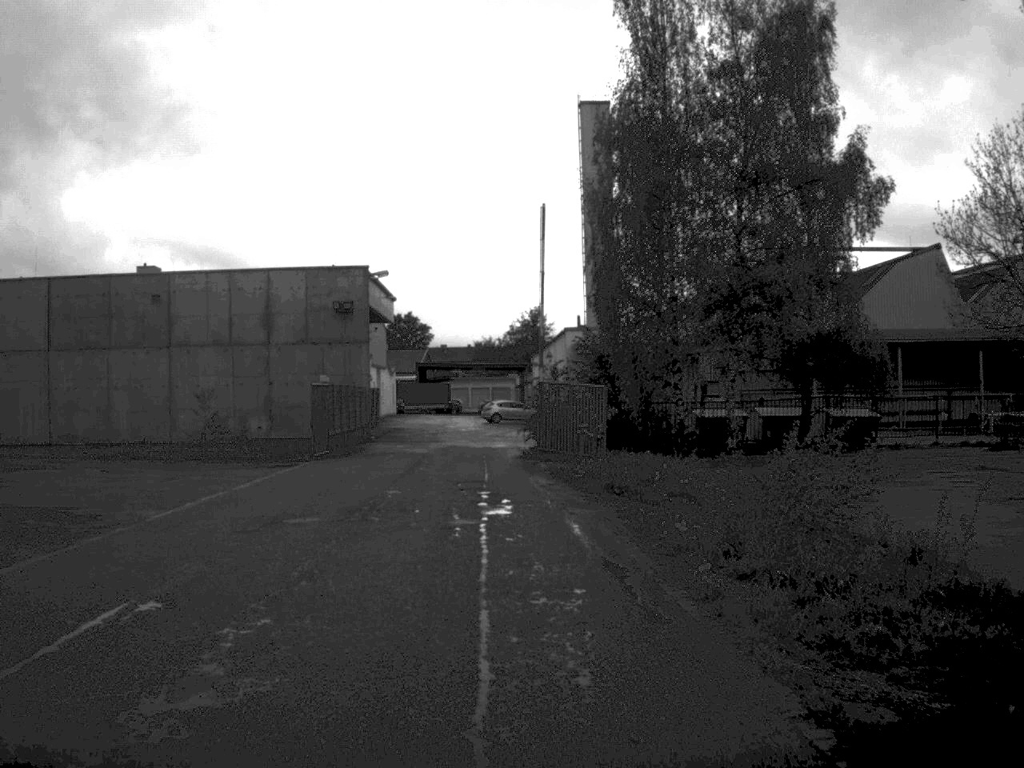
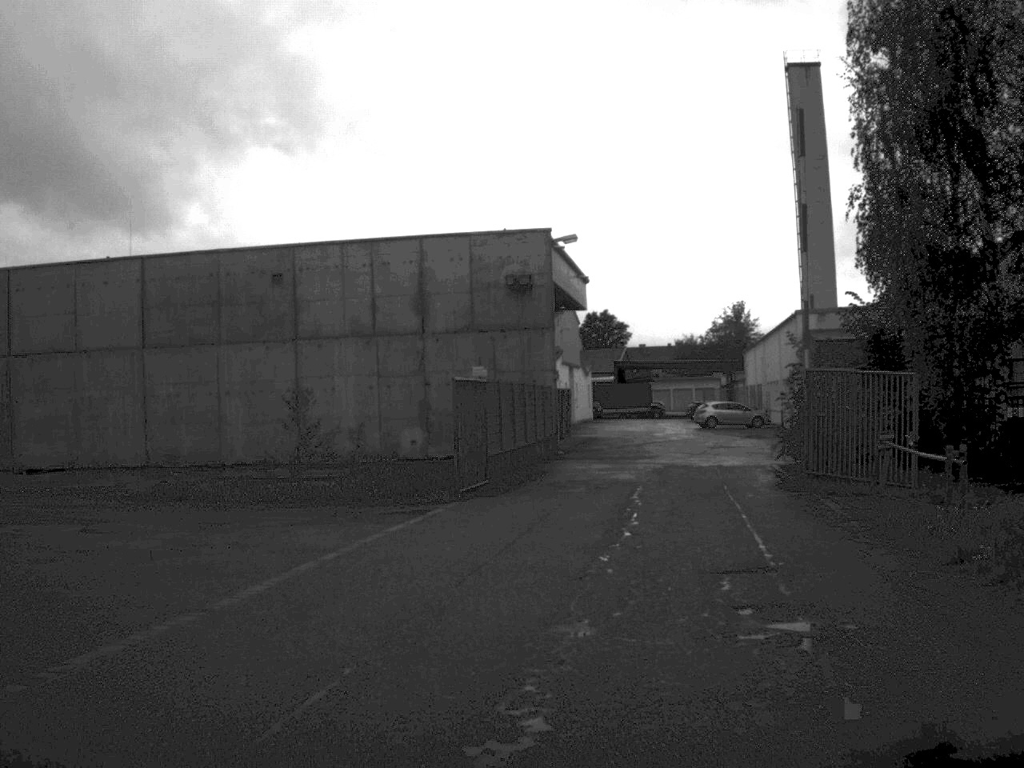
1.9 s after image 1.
(-1.1, +13.3) m; -9°
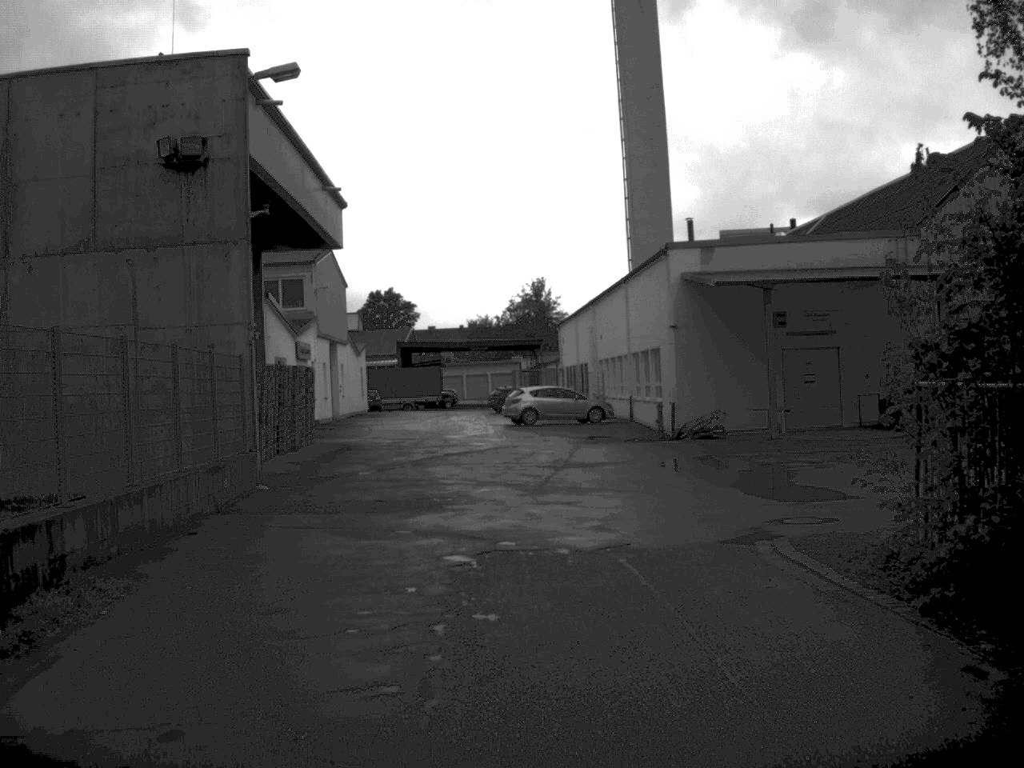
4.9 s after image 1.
(+1.8, +21.5) m; +9°
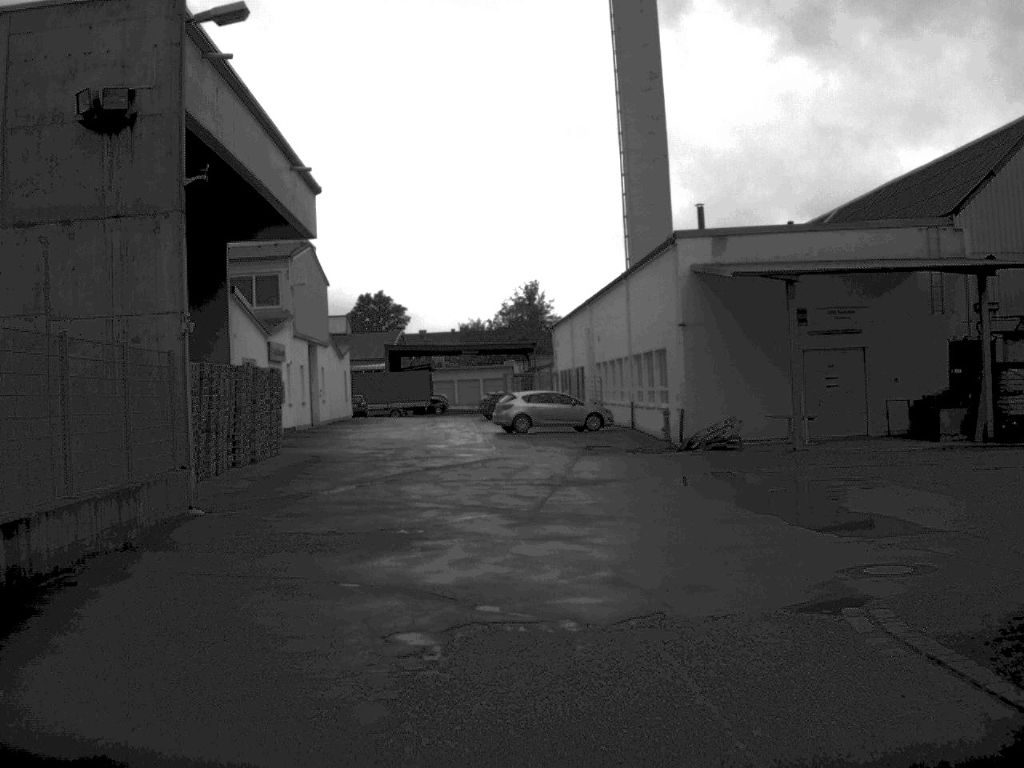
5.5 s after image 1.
(0.0, +3.9) m; 0°
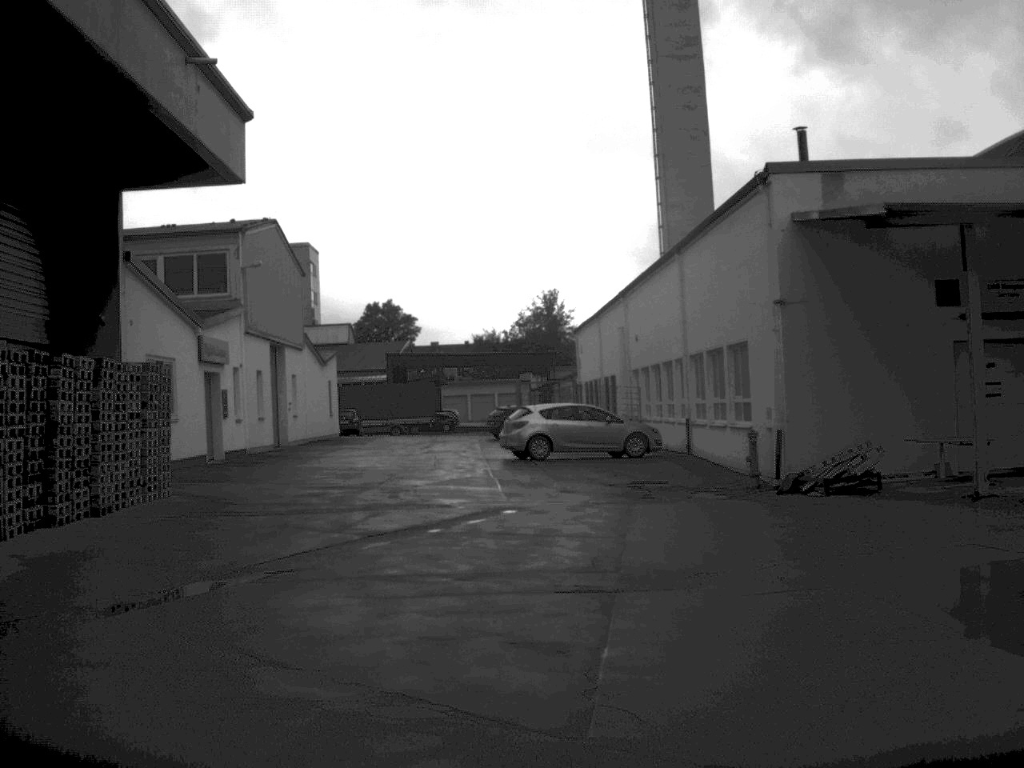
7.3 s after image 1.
(0.0, +11.6) m; -1°
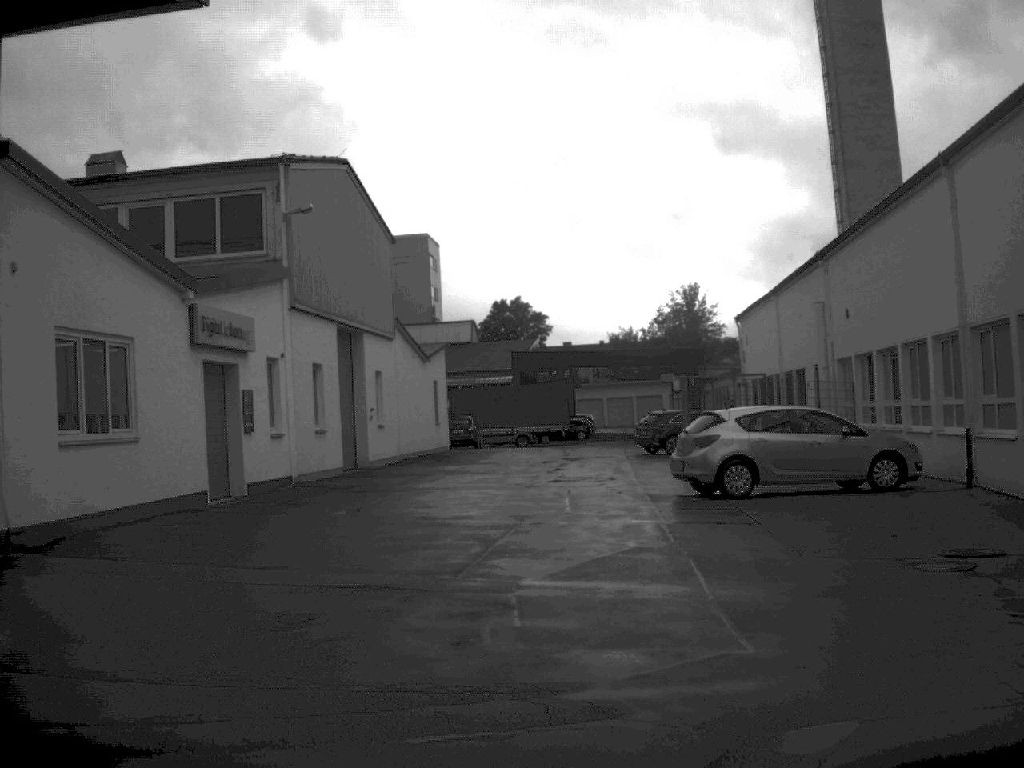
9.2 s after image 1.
(-0.8, +12.6) m; -6°
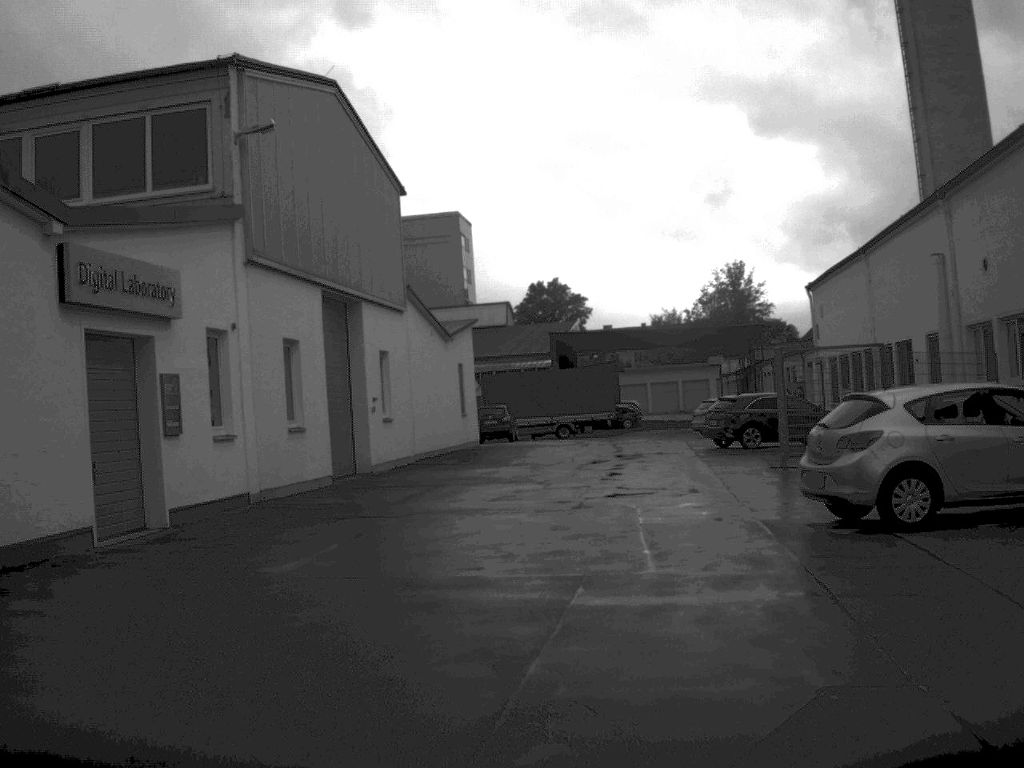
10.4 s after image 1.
(-0.1, +7.5) m; -2°
